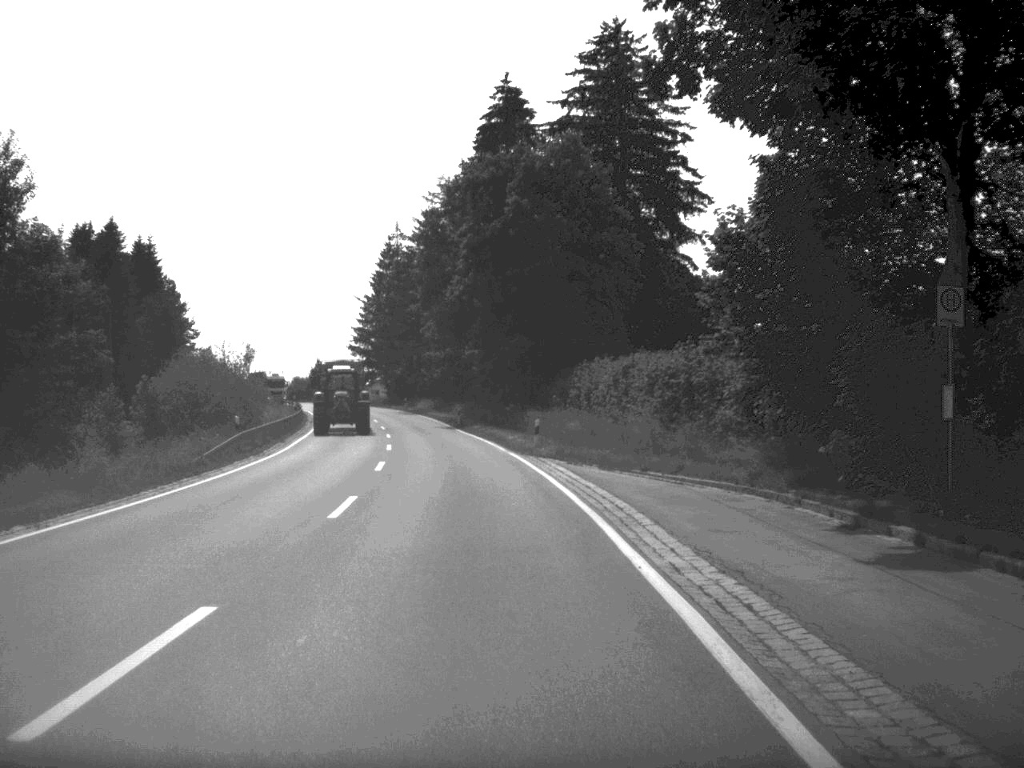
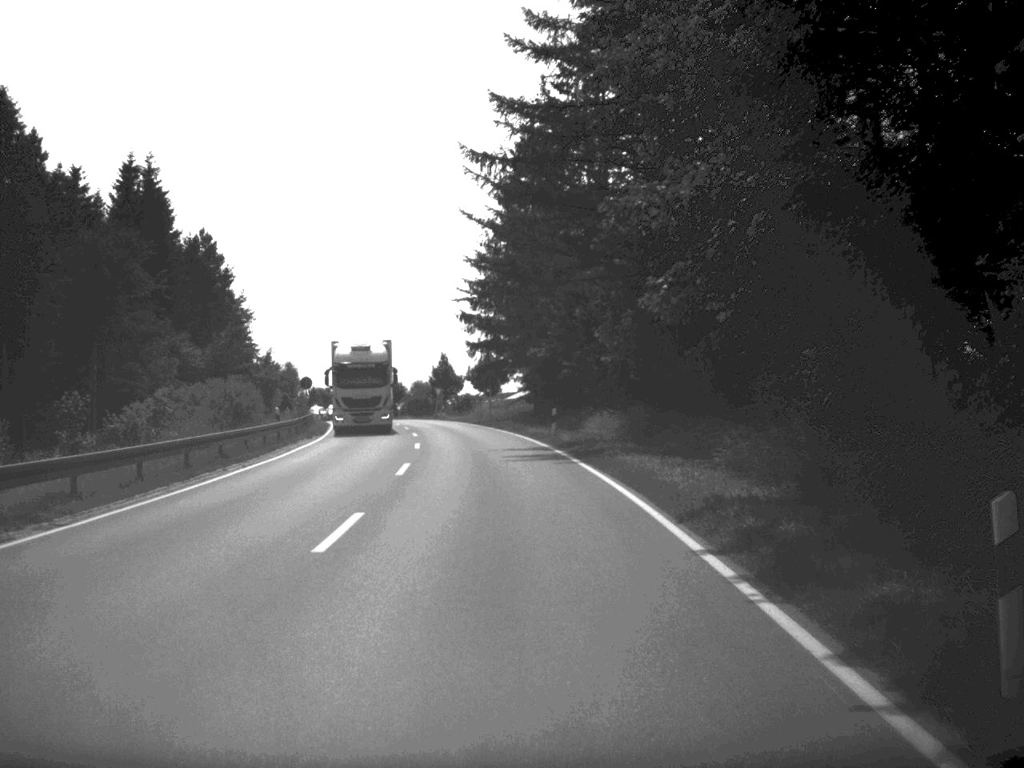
(-5.0, +64.0) m; -8°
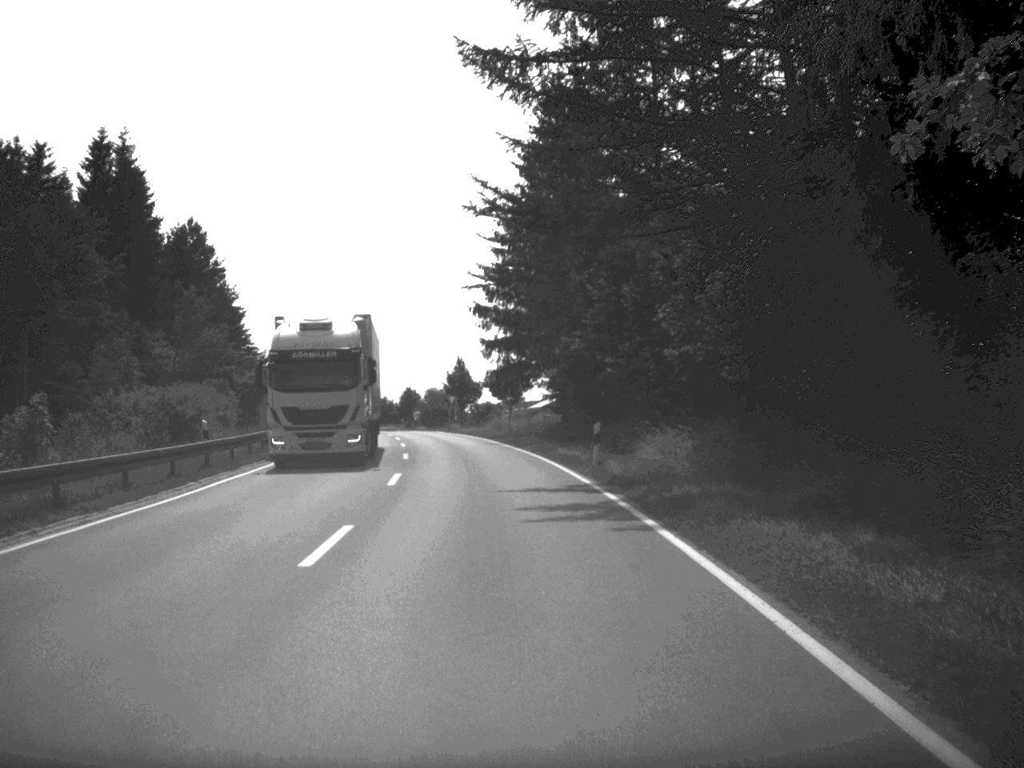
(-0.1, +12.6) m; -1°
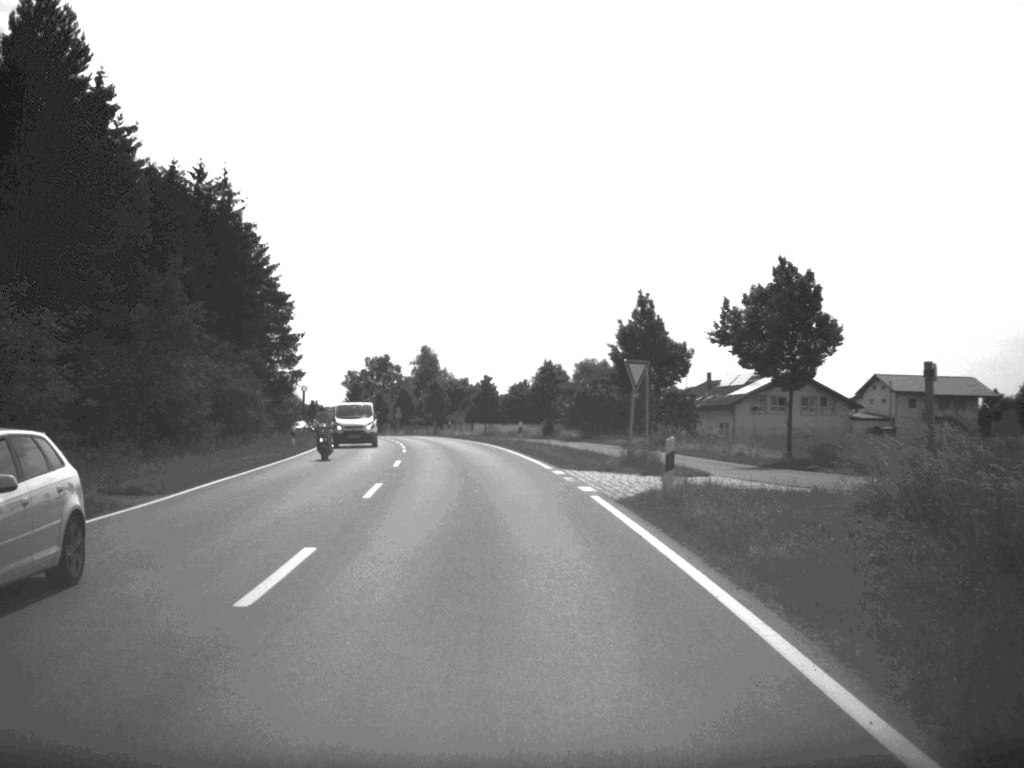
(-3.9, +61.6) m; -7°
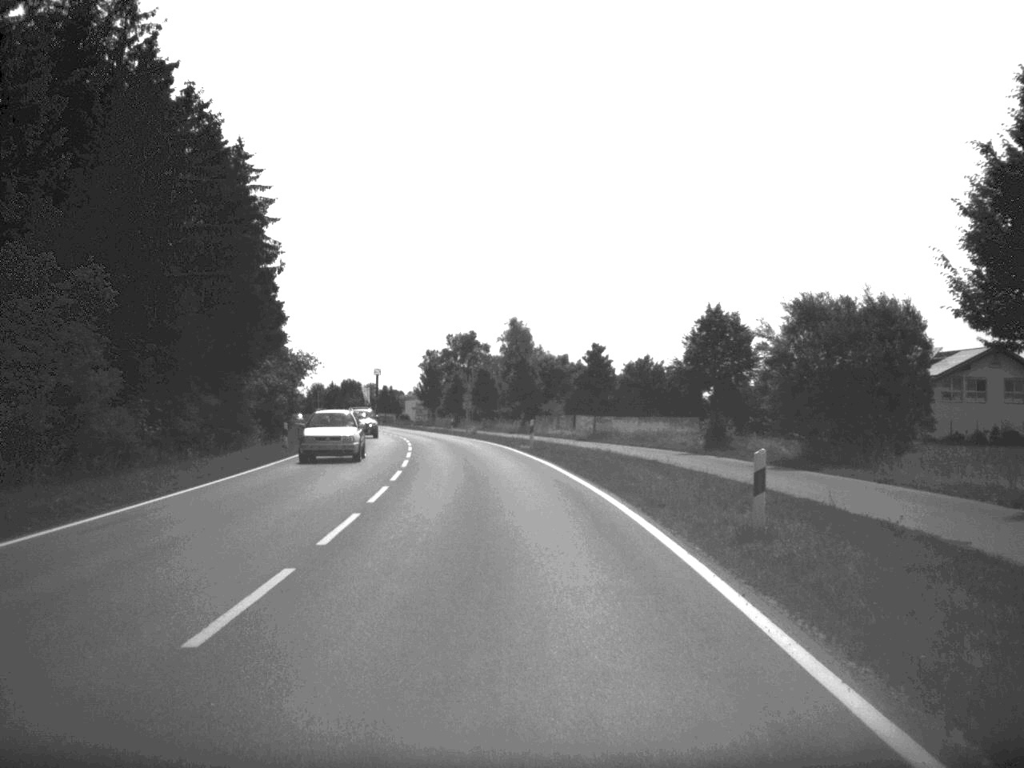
(-1.5, +37.8) m; -5°
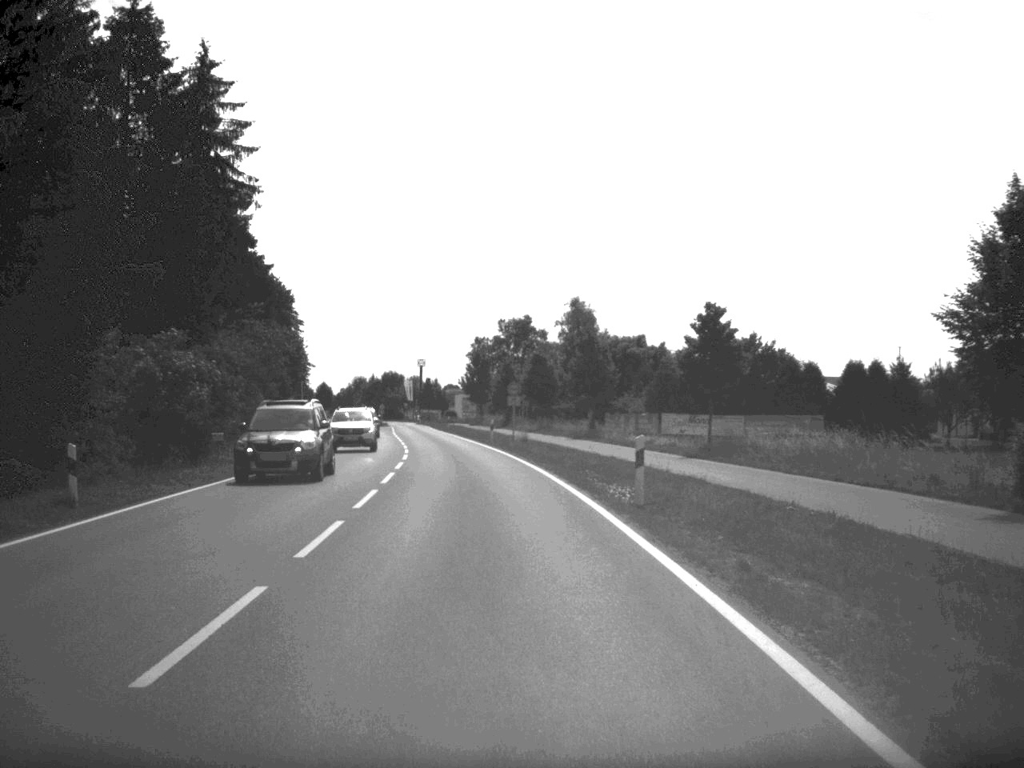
(-0.6, +24.8) m; -3°
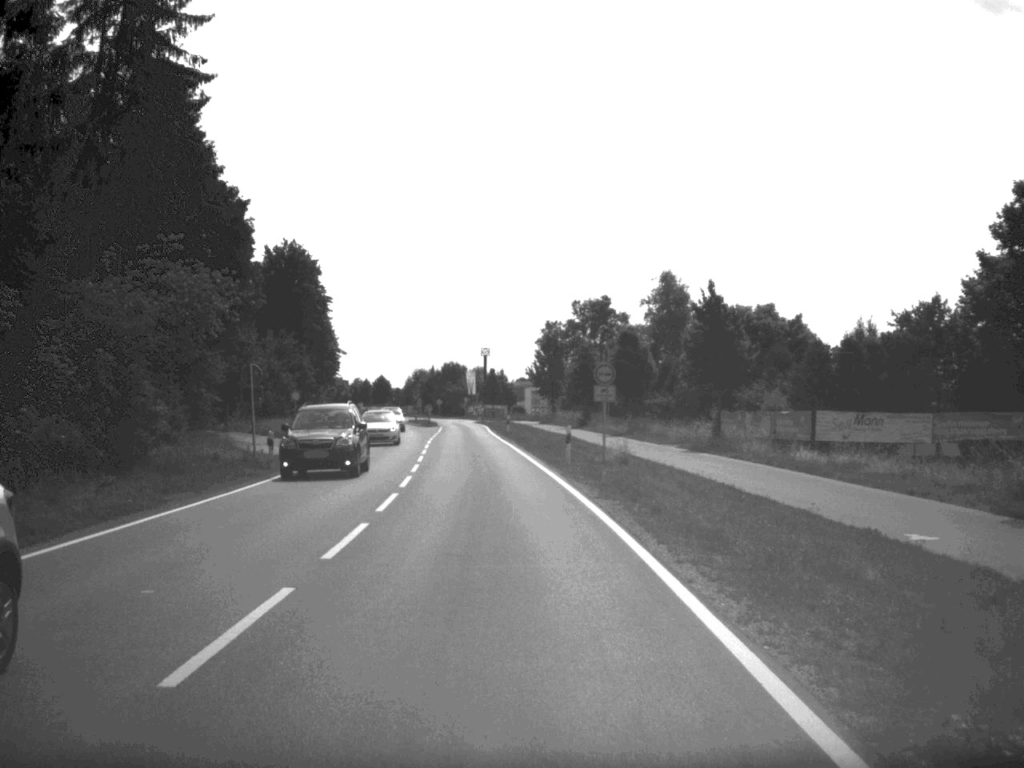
(-0.7, +23.6) m; -3°
